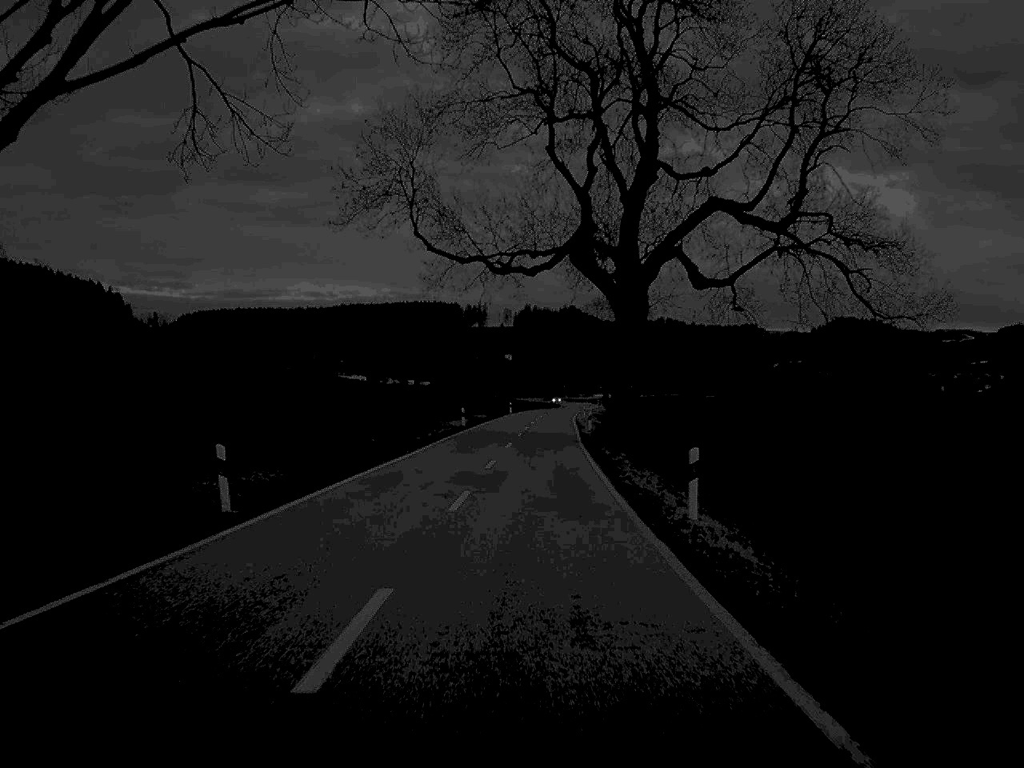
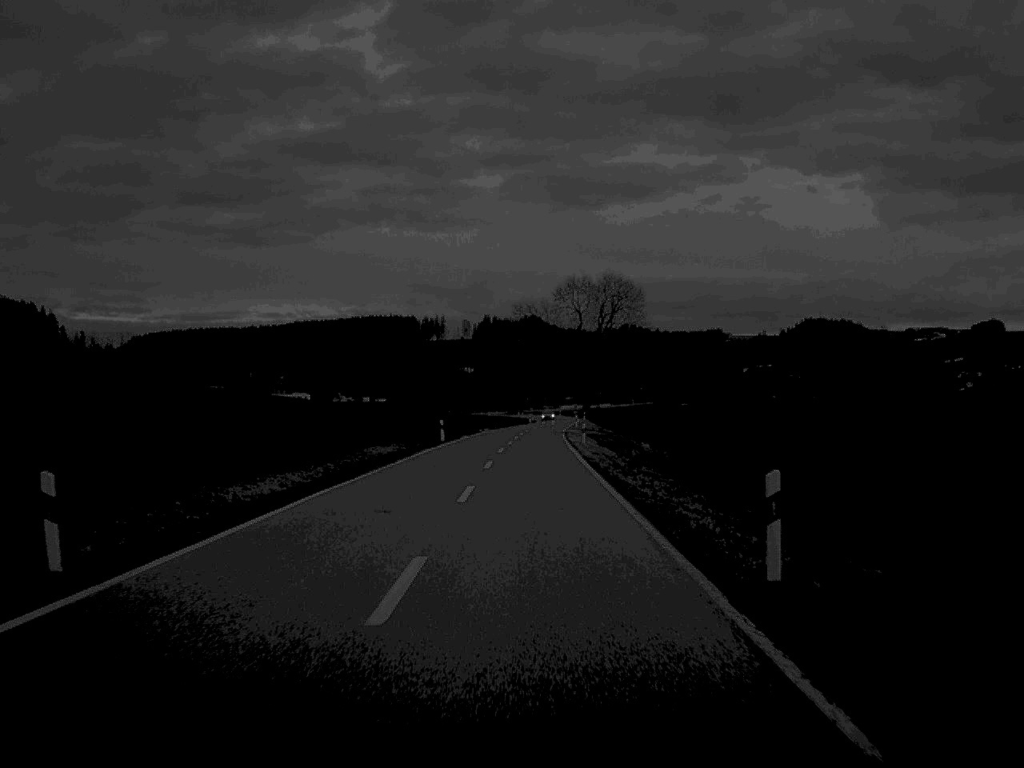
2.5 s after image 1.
(+0.8, +56.7) m; +2°
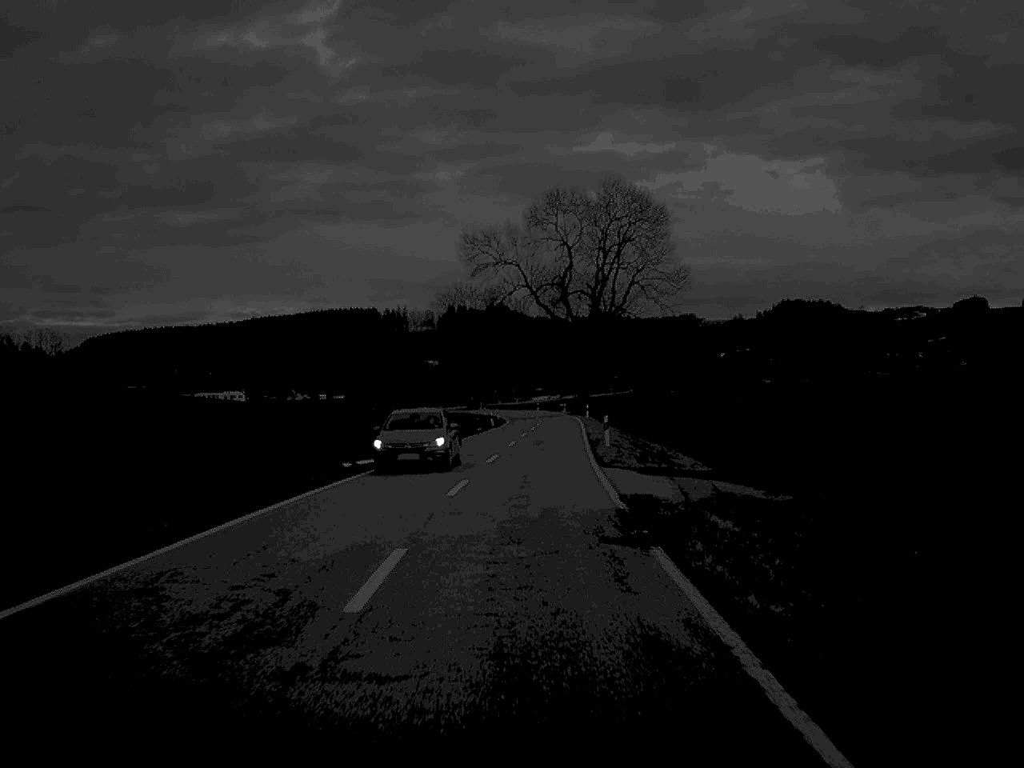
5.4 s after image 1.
(+0.7, +69.8) m; +1°
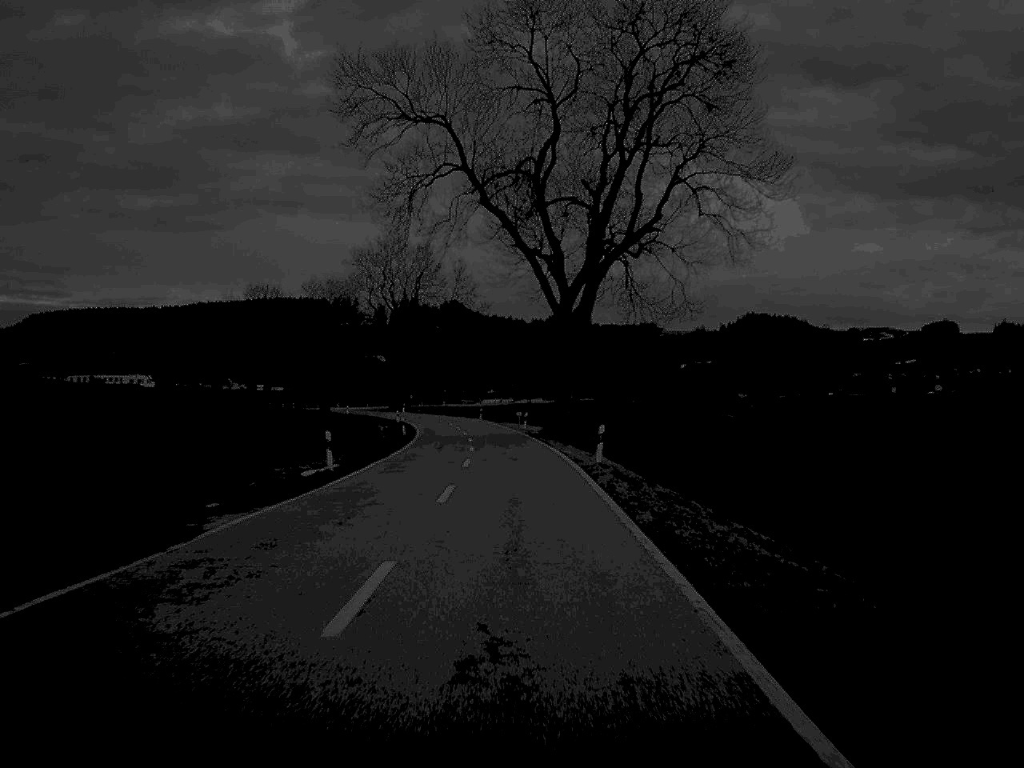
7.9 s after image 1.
(+1.4, +59.3) m; +2°
